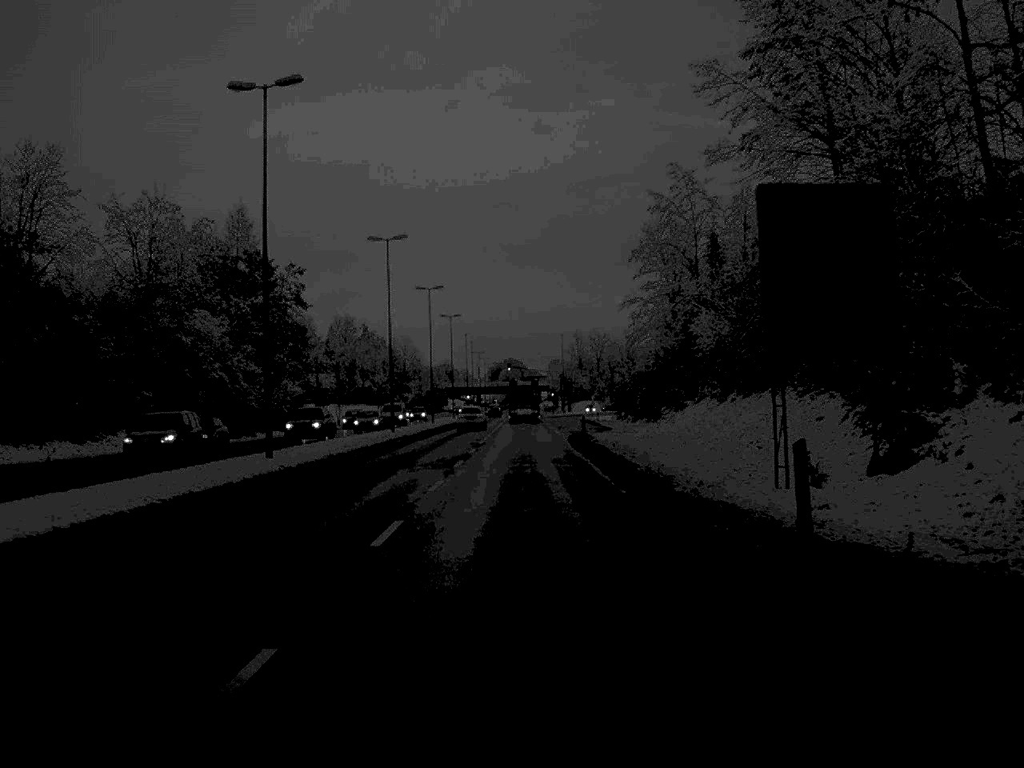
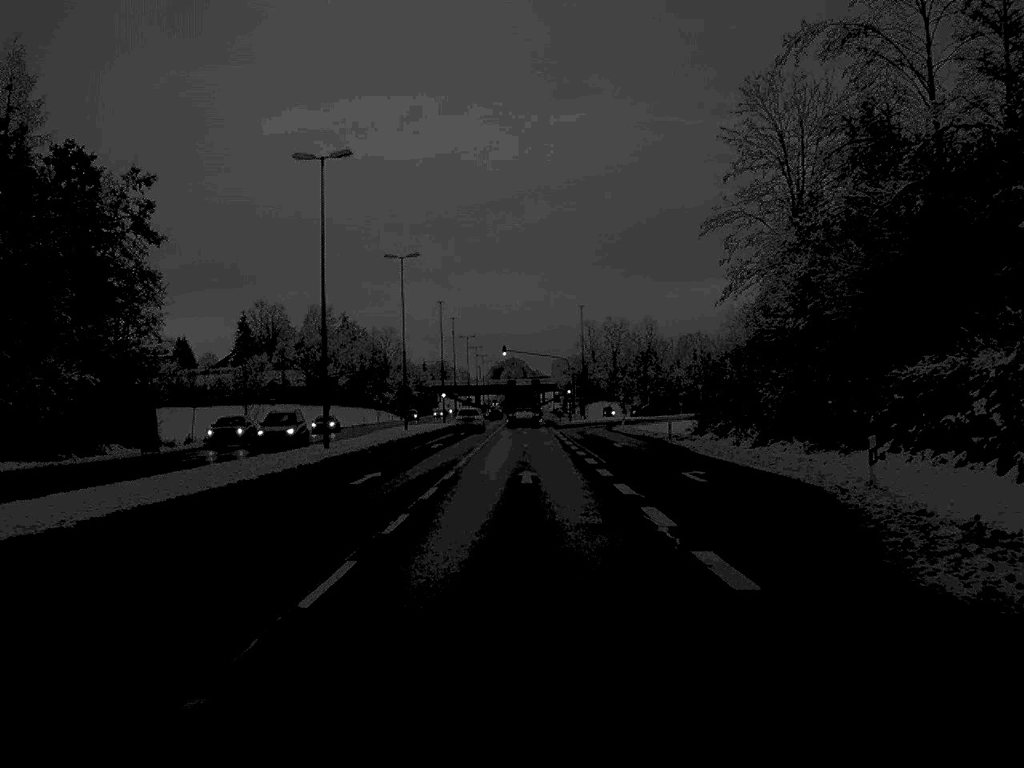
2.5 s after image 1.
(-0.1, +51.9) m; 0°
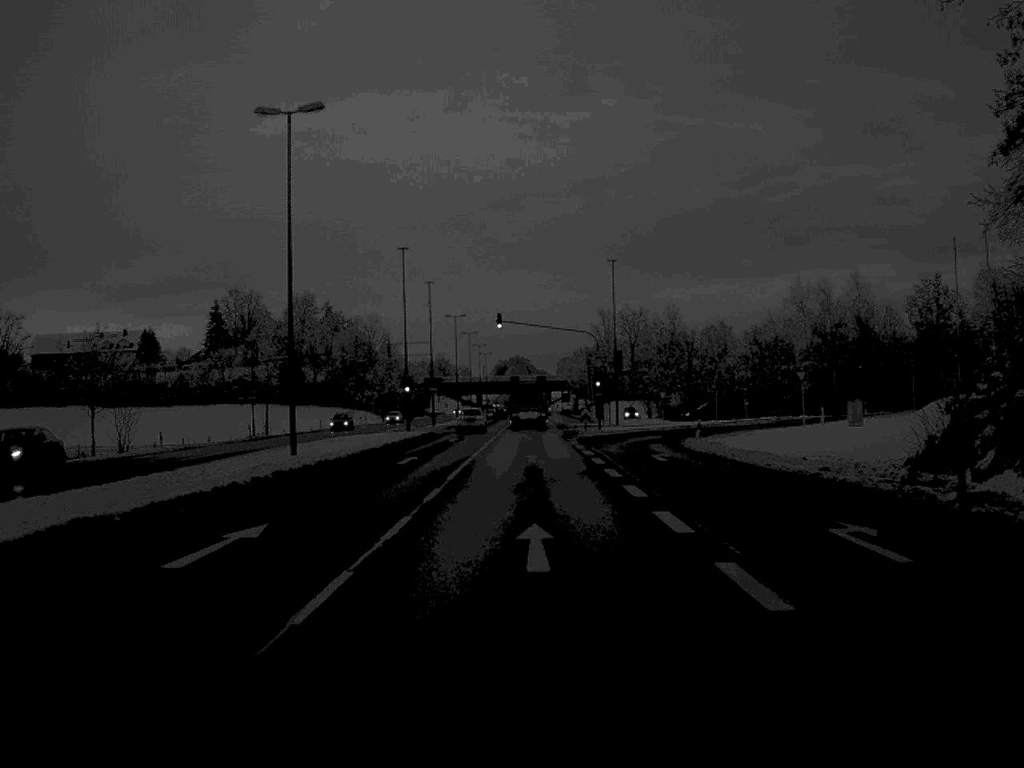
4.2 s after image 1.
(-0.1, +36.9) m; 0°
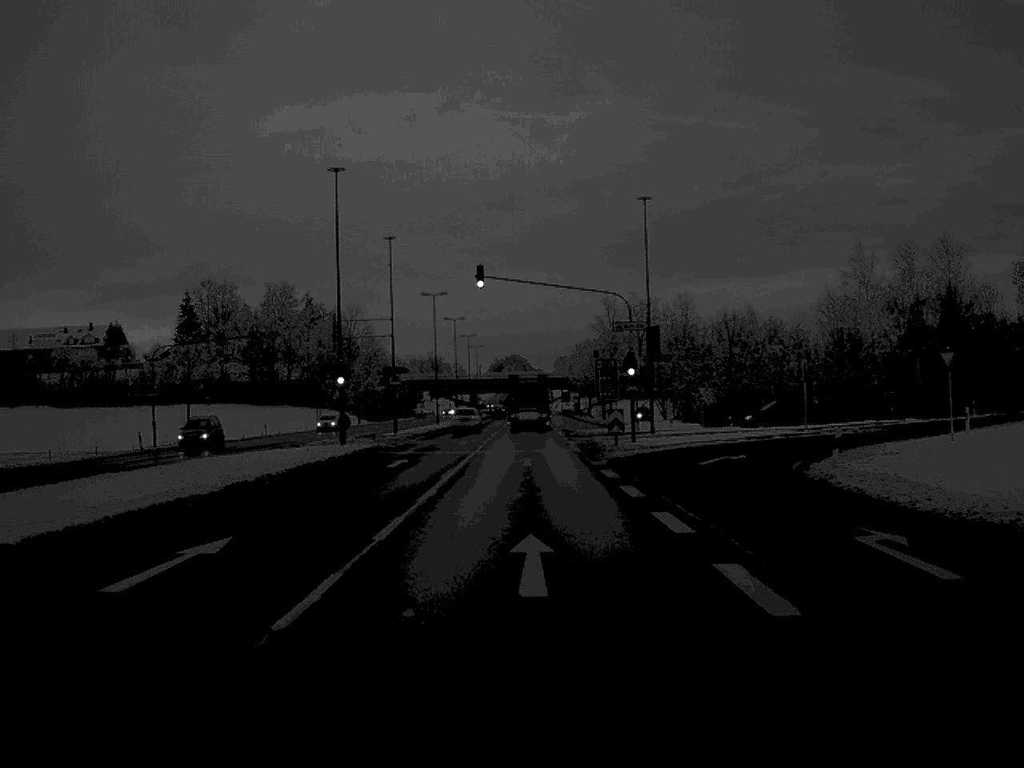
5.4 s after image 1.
(+0.1, +24.4) m; 0°
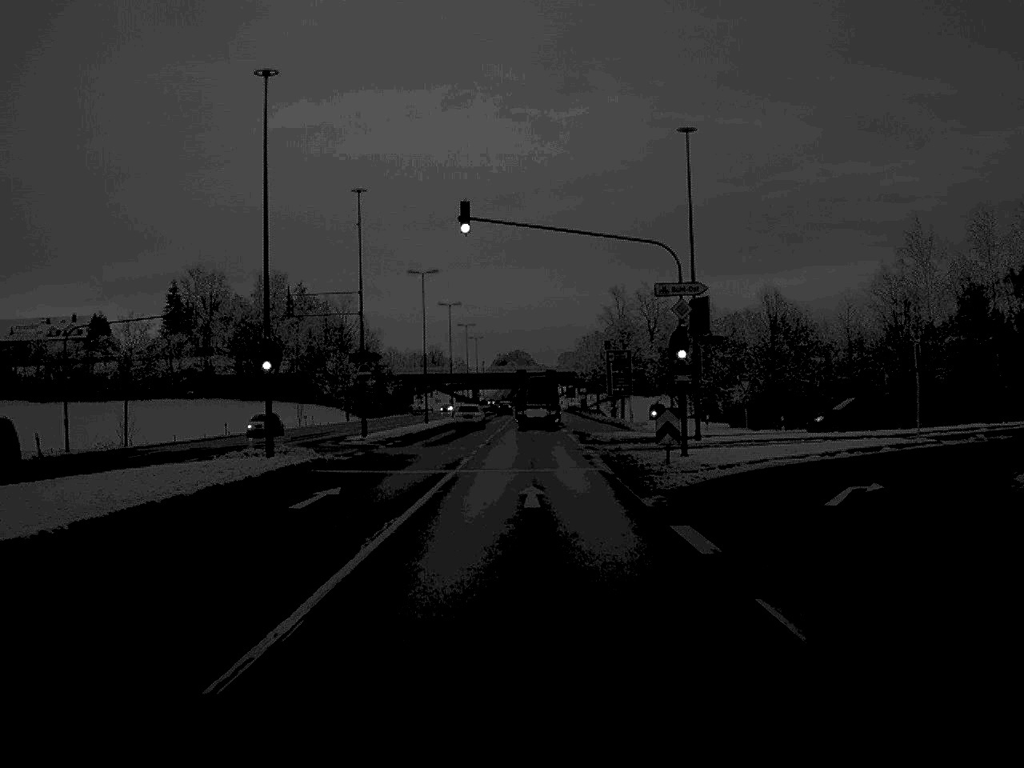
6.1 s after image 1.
(0.0, +14.0) m; 0°
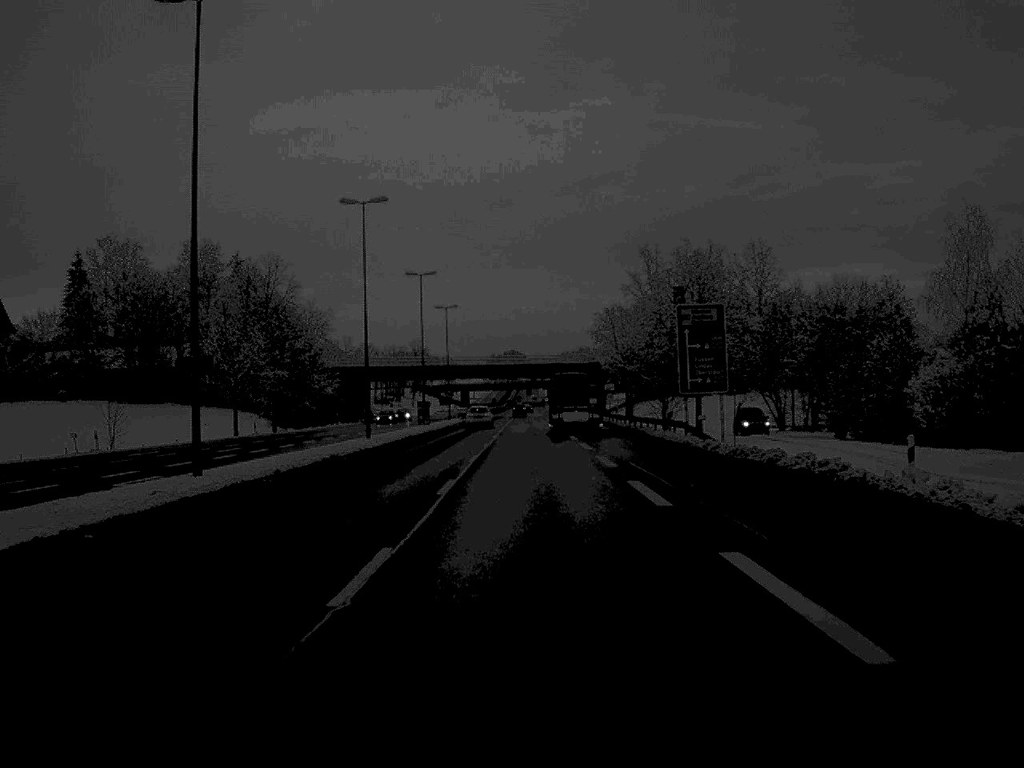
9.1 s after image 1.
(0.0, +59.8) m; 0°
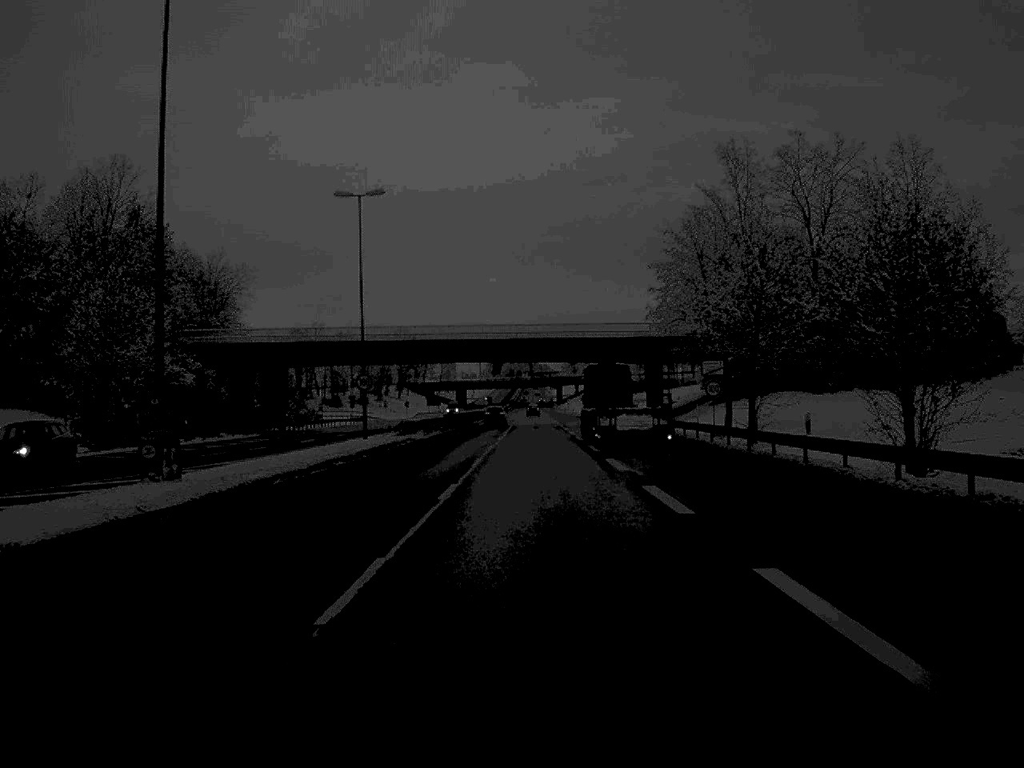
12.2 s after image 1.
(0.0, +62.0) m; 0°
